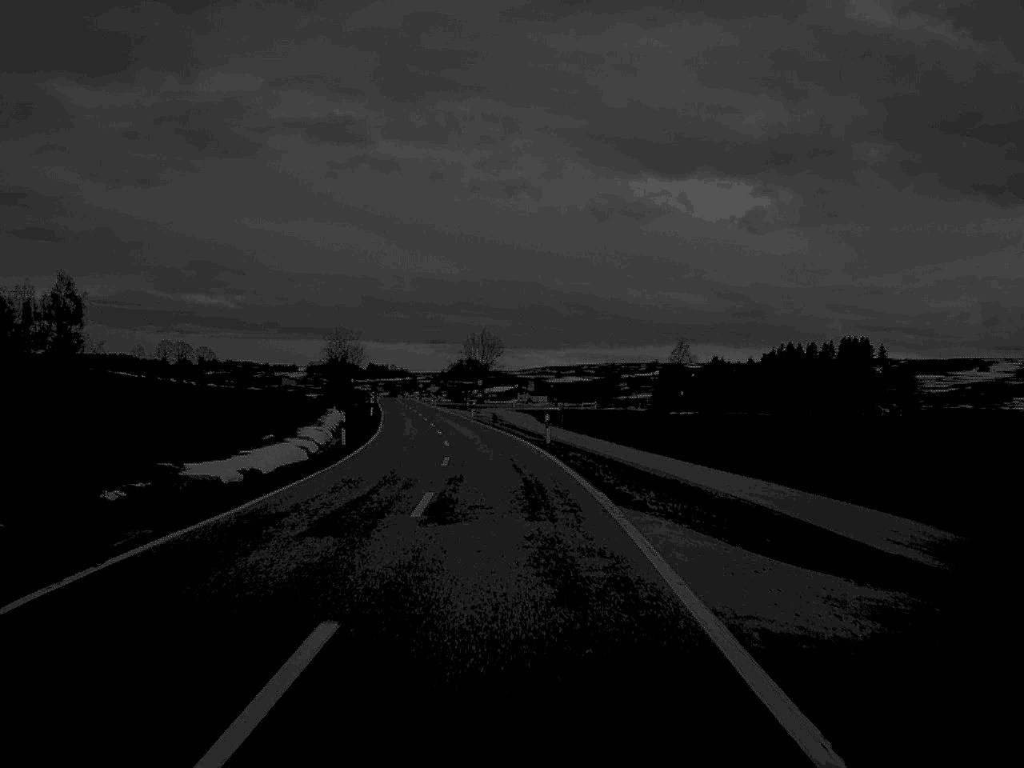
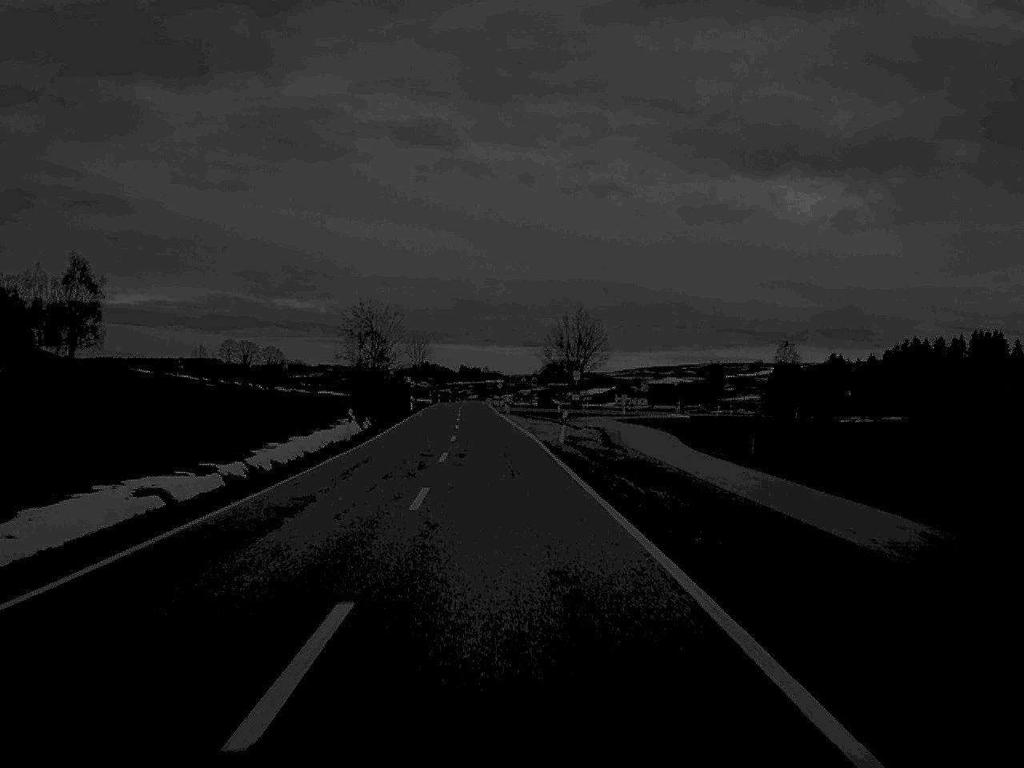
(-1.7, +46.7) m; -4°
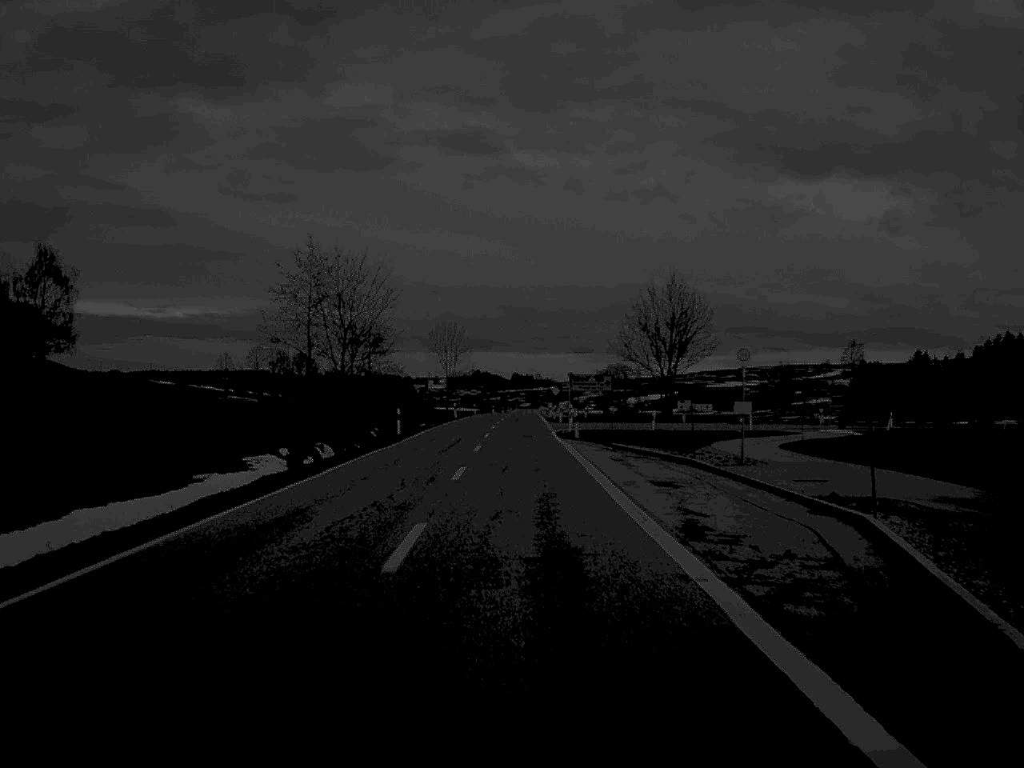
(-1.0, +41.6) m; -2°
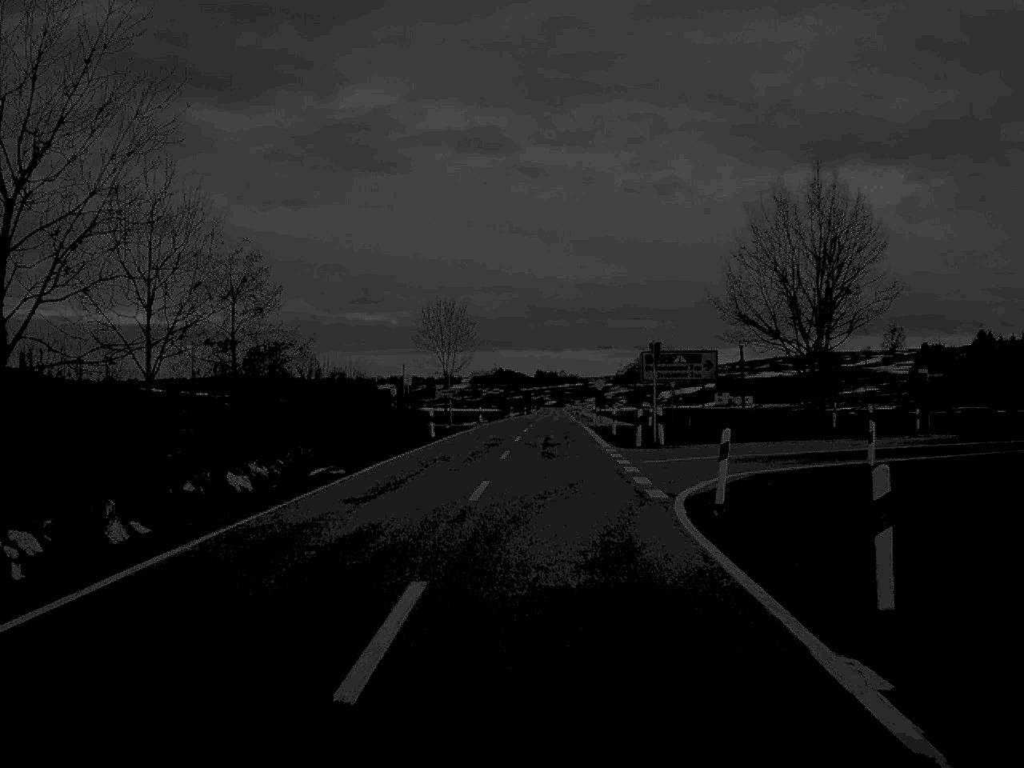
(-0.4, +40.4) m; -1°
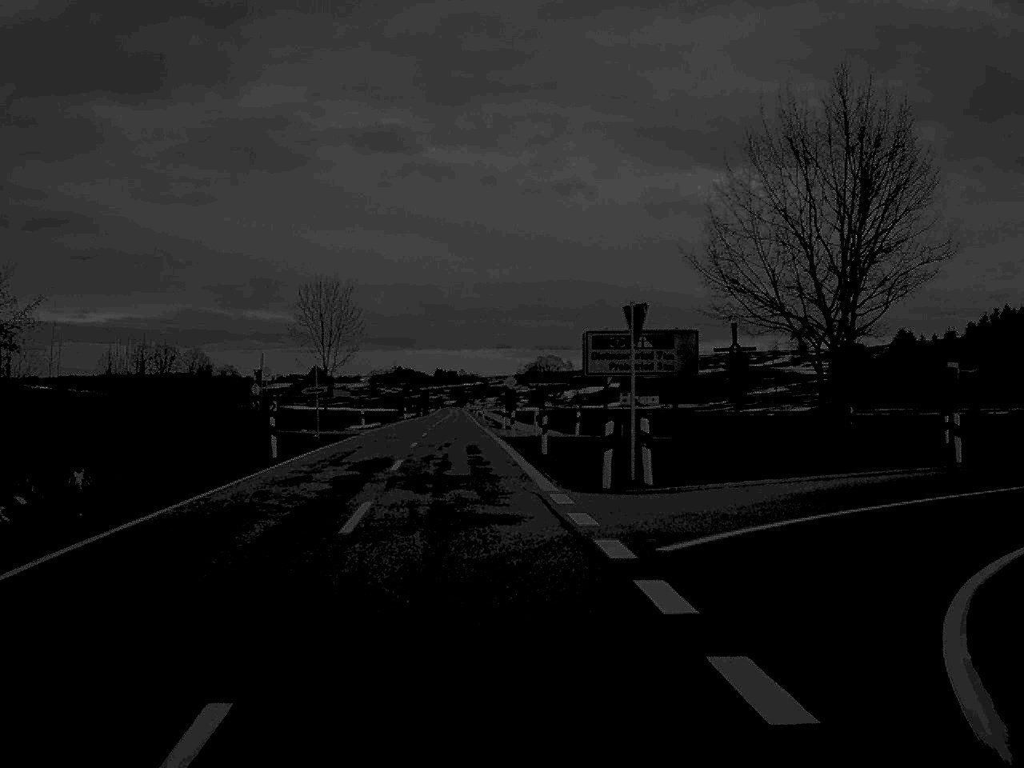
(+0.2, +16.0) m; +5°
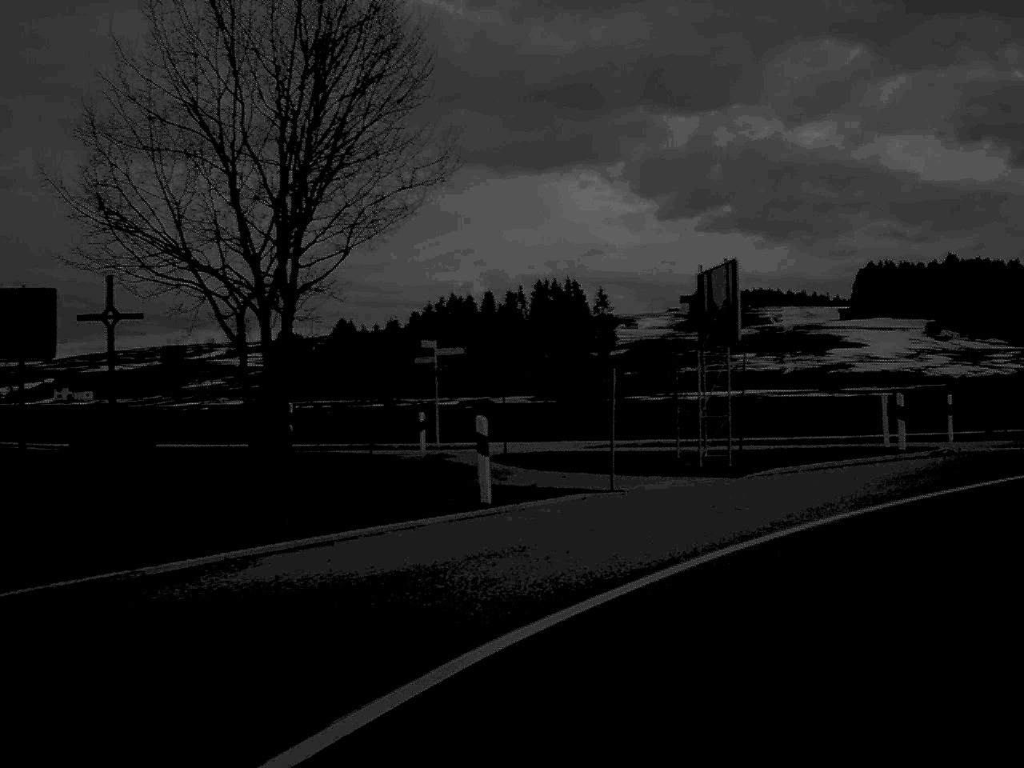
(+2.4, +11.7) m; +25°
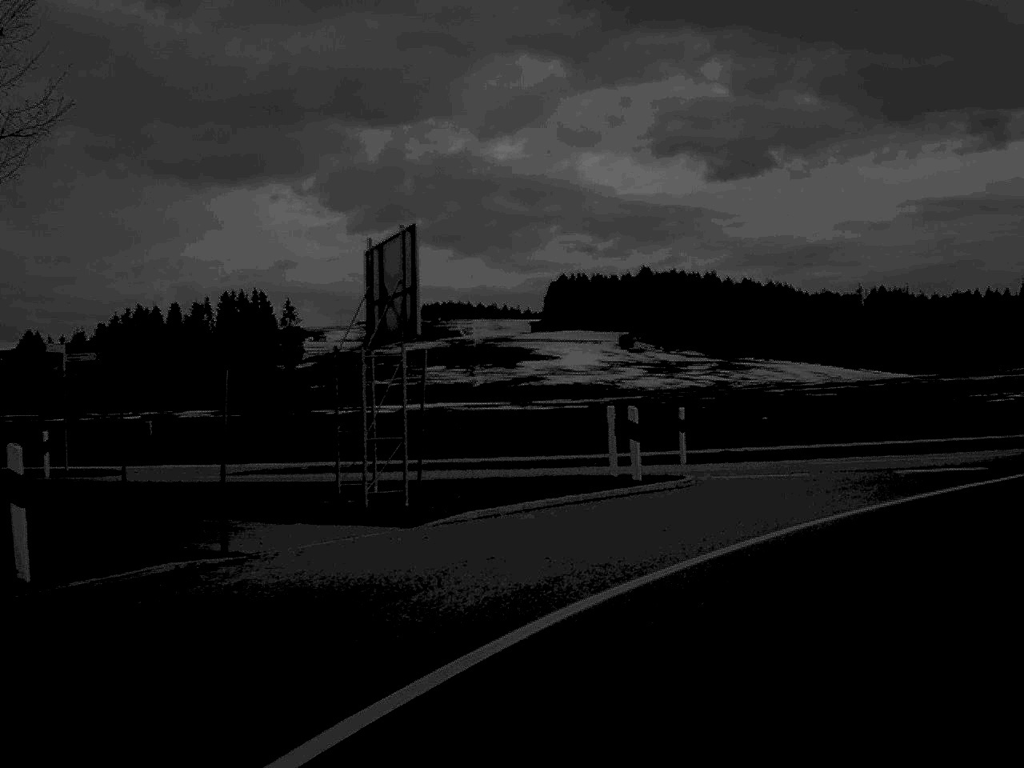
(+0.7, +5.6) m; +14°
